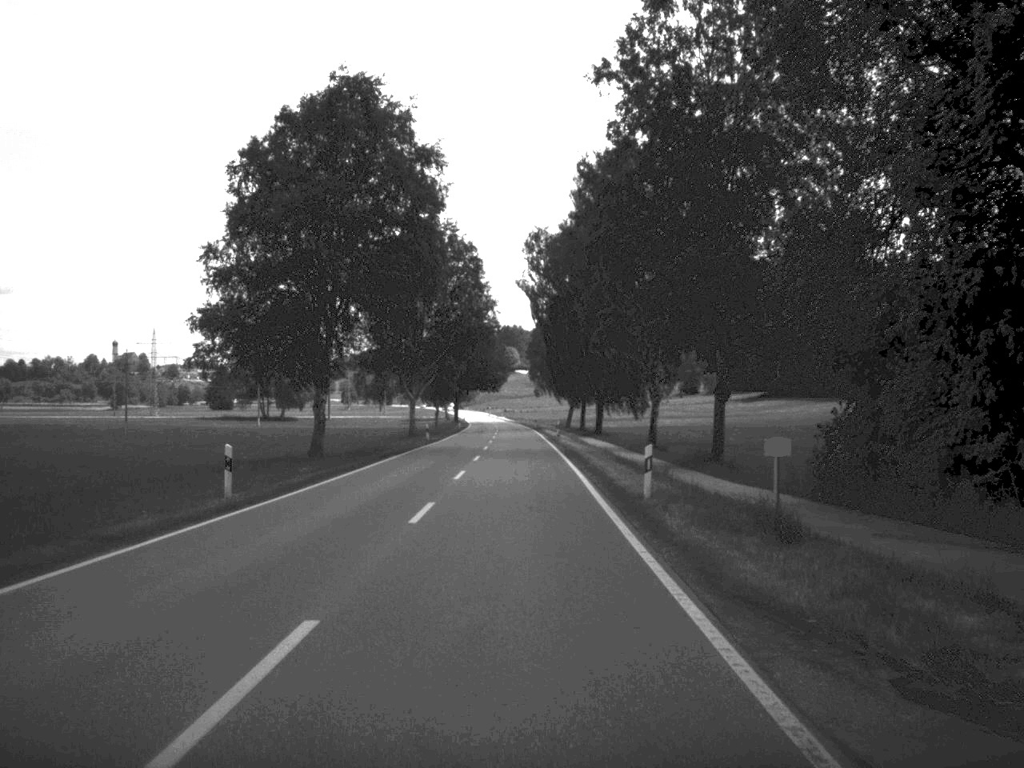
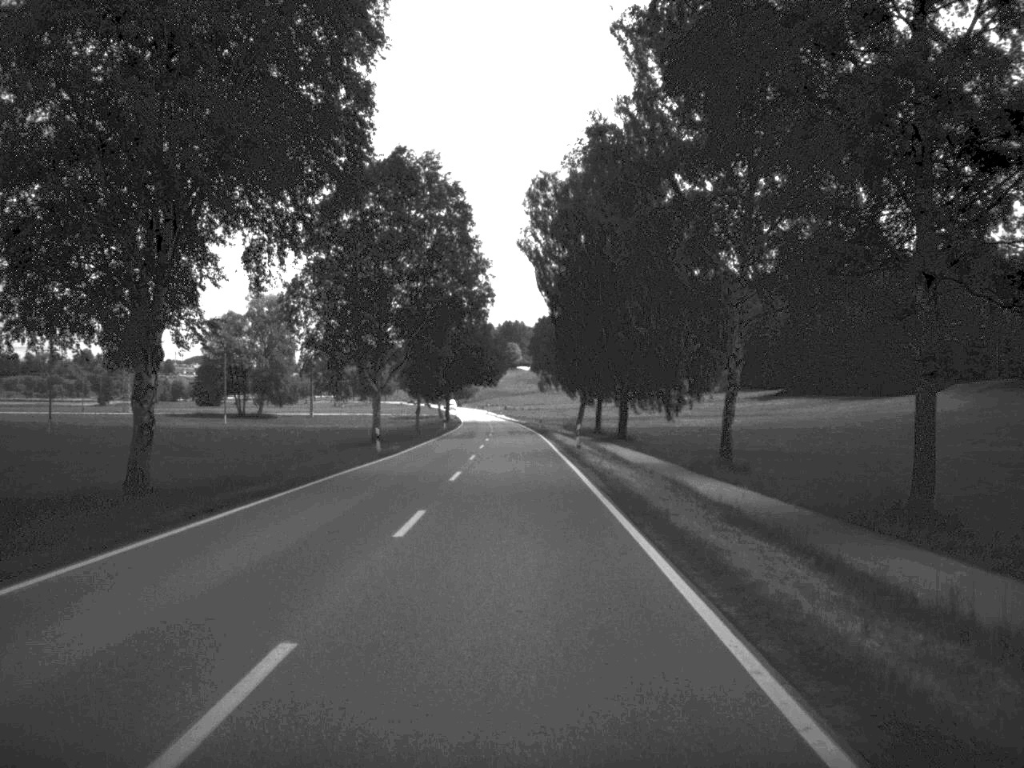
(-0.1, +24.7) m; 0°
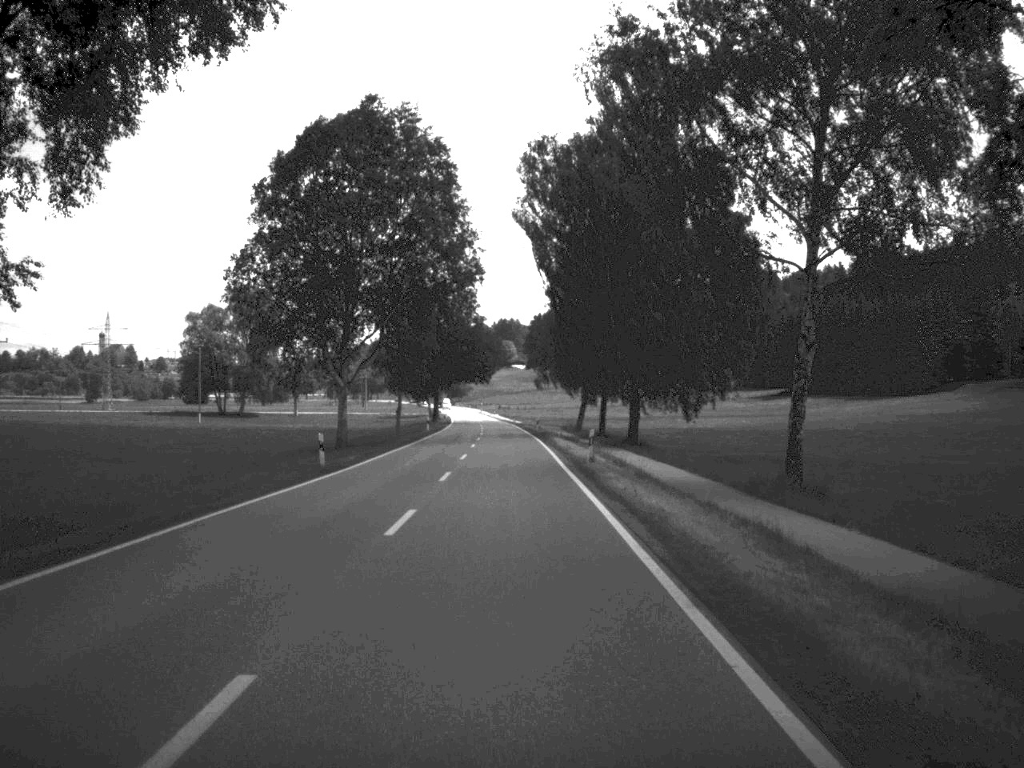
(0.0, +12.0) m; 0°
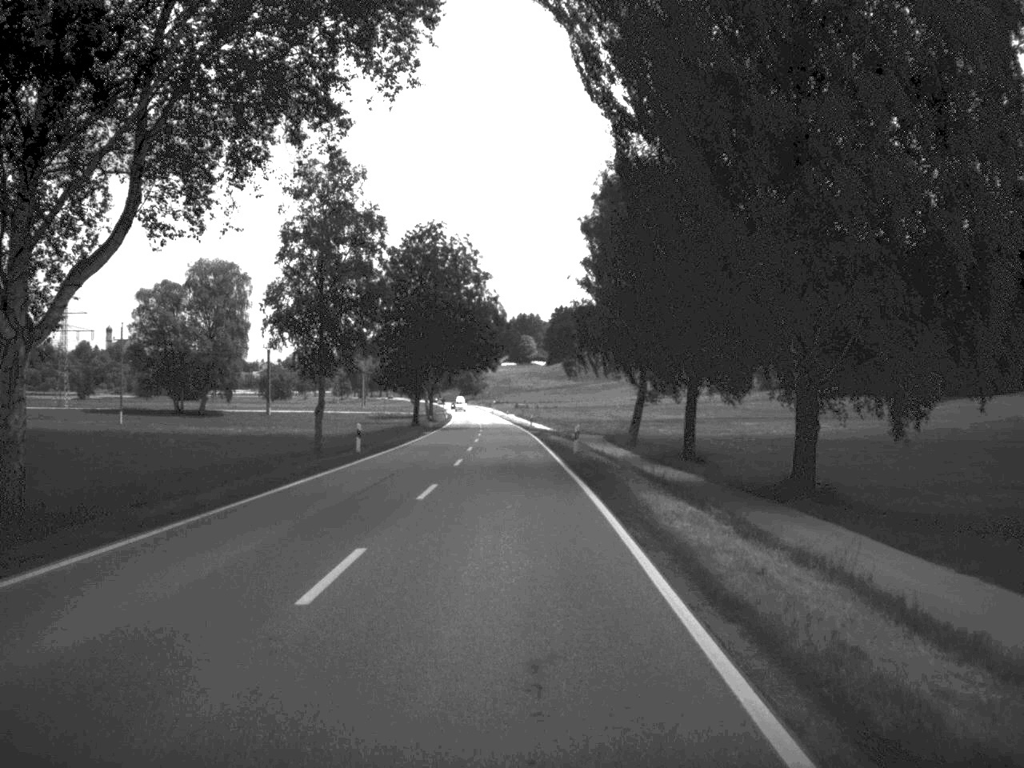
(-0.3, +41.5) m; -1°
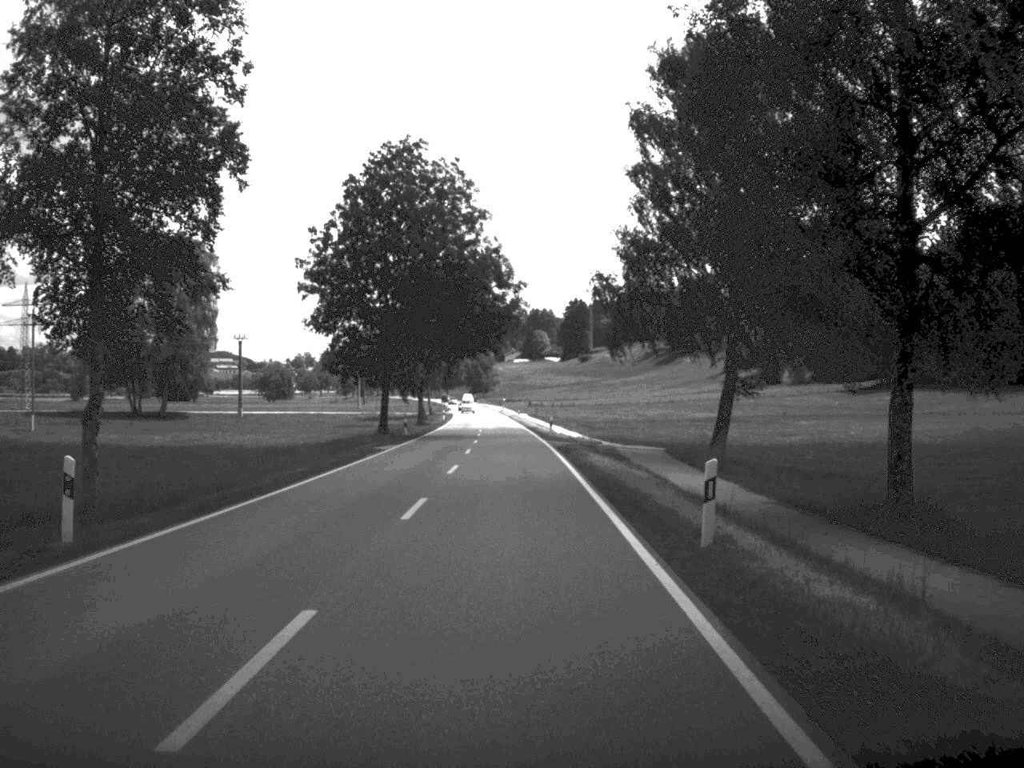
(-0.2, +28.0) m; -1°
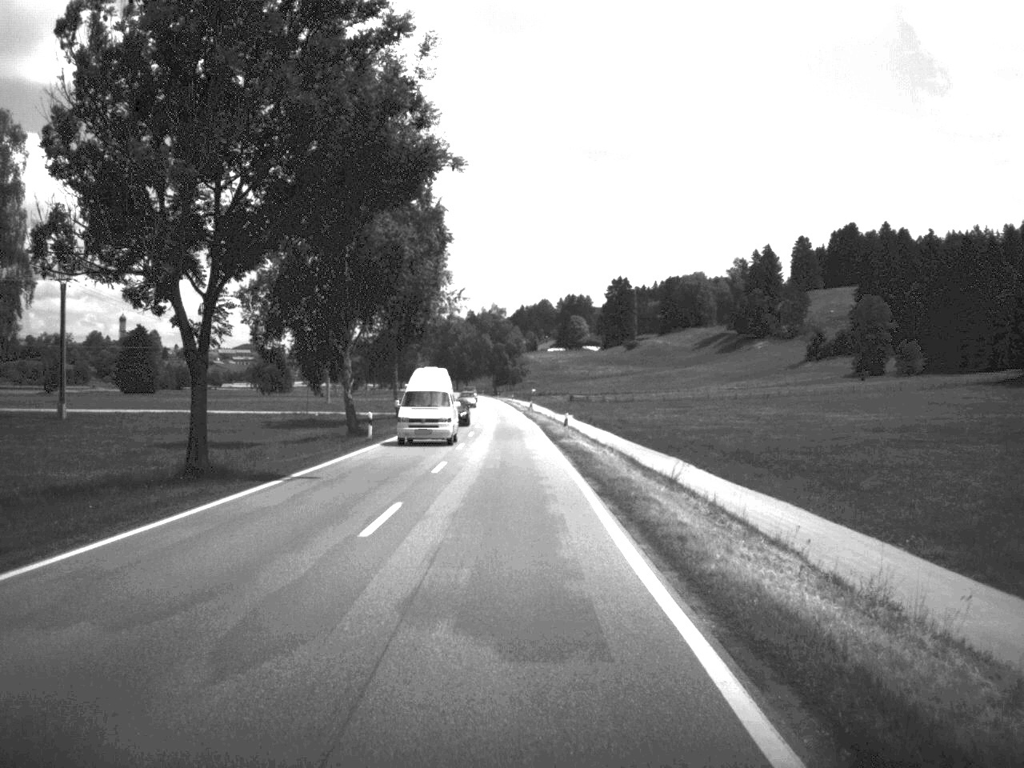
(-1.0, +75.3) m; -2°
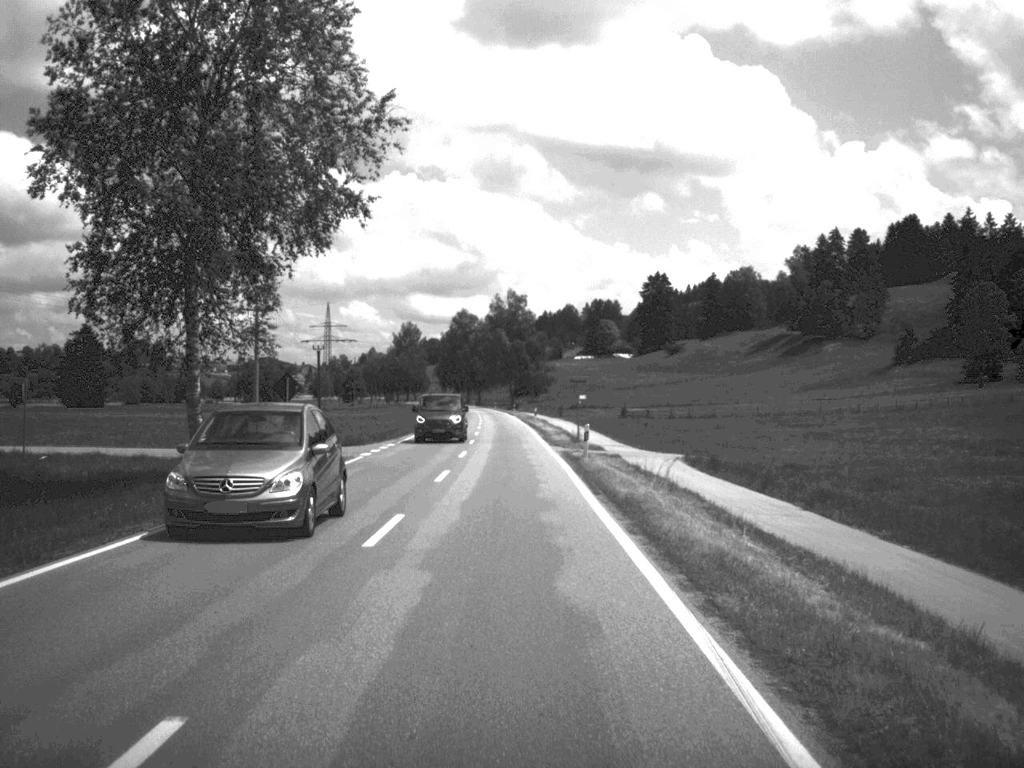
(-0.7, +60.4) m; -1°
